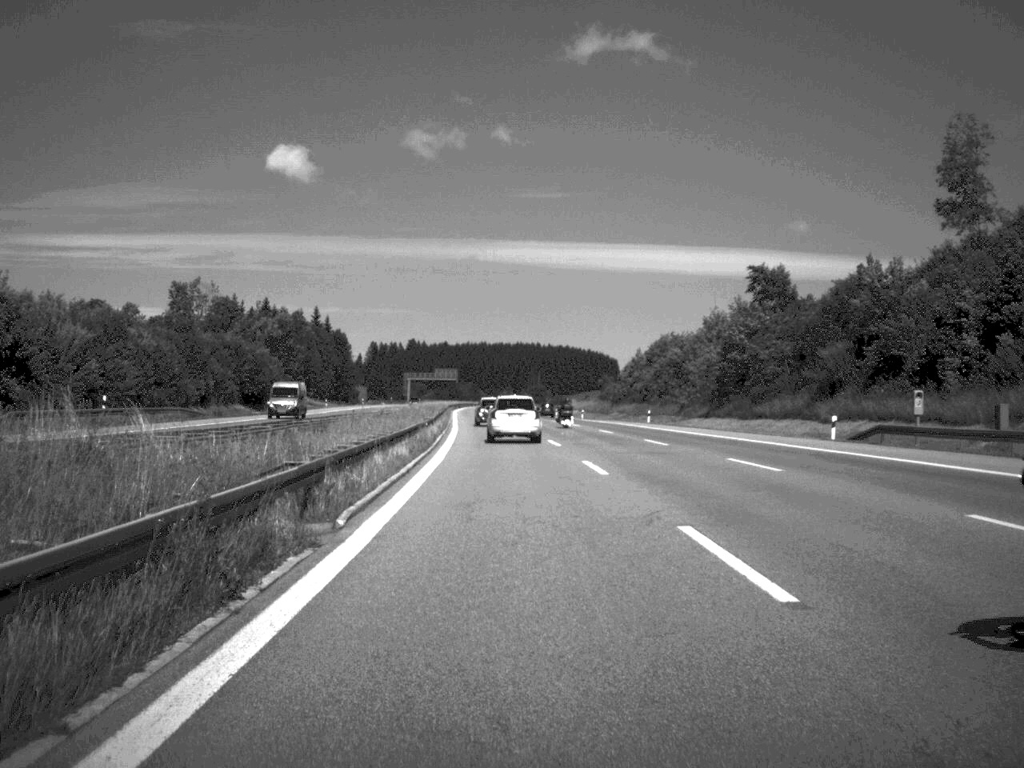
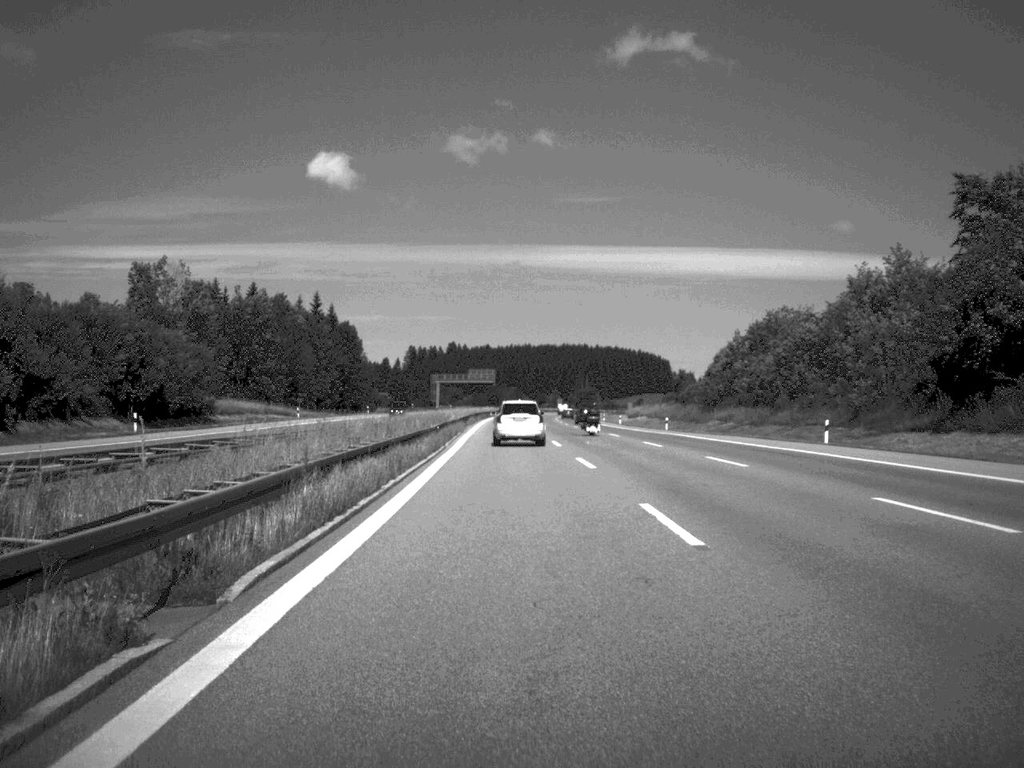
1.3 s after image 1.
(-1.0, +47.5) m; -2°
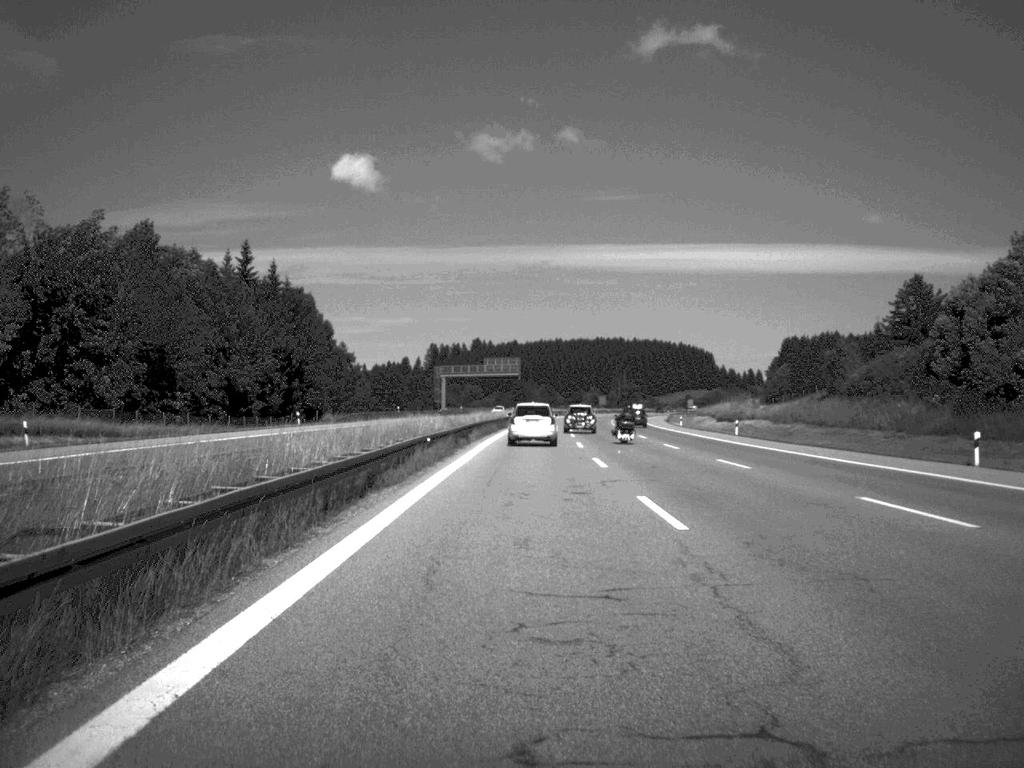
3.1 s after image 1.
(-1.0, +66.9) m; -1°
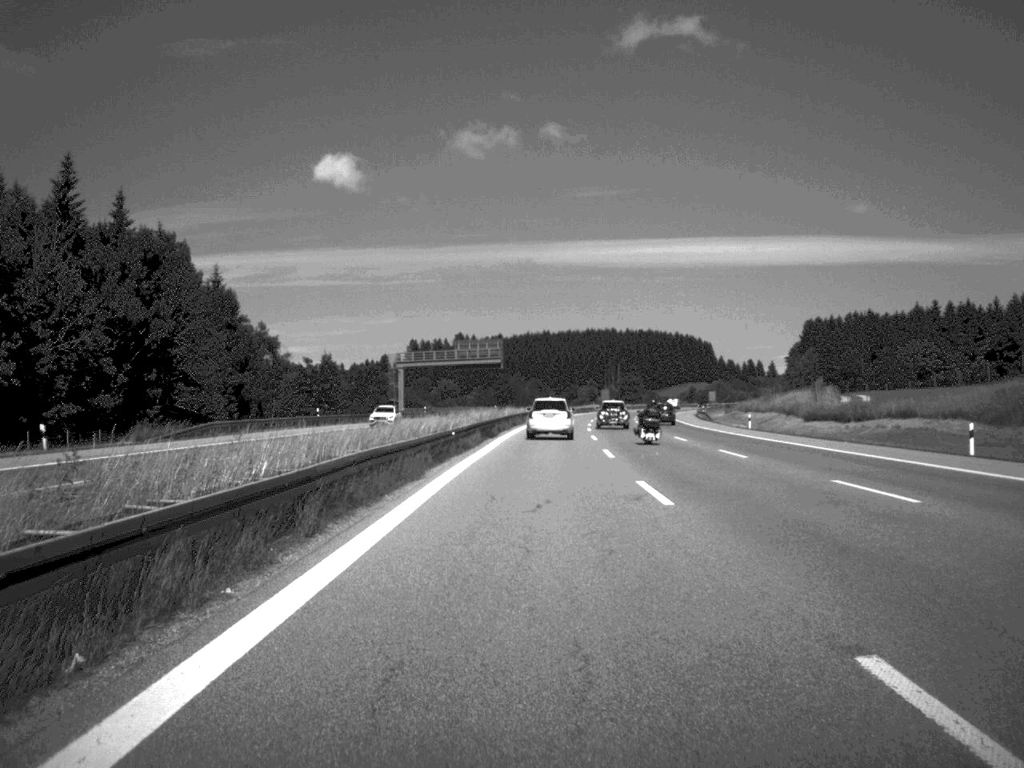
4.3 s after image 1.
(+0.2, +48.6) m; +1°
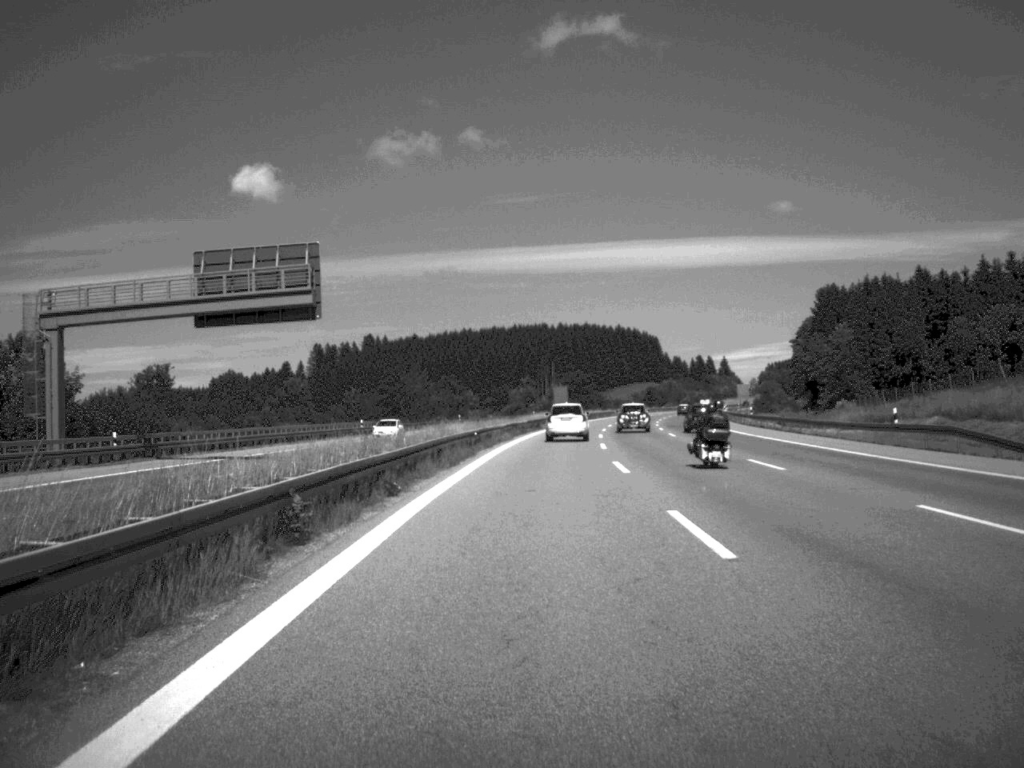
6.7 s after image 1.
(+2.5, +92.6) m; +3°
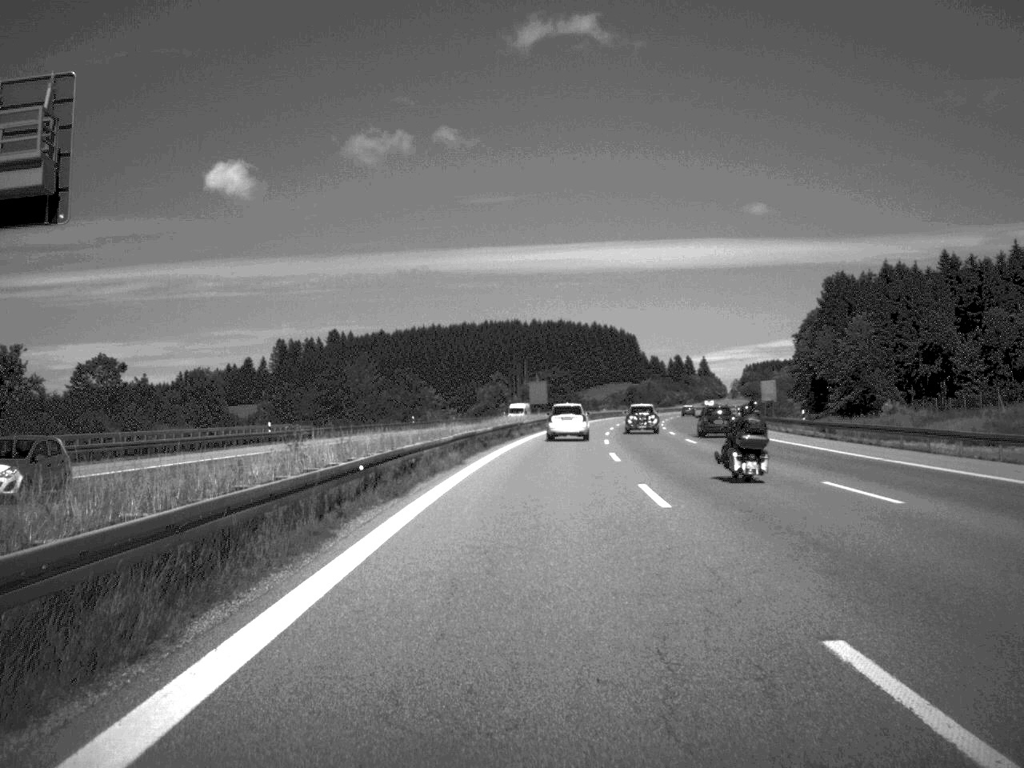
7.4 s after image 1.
(+0.3, +27.6) m; +1°
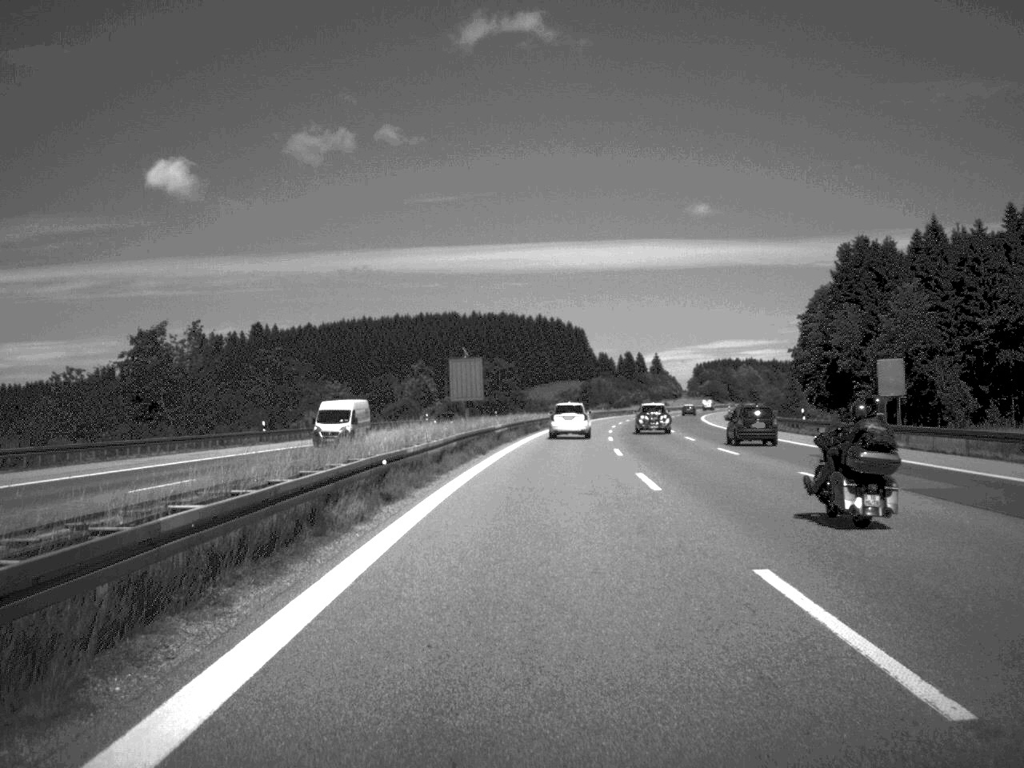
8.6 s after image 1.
(+1.0, +48.4) m; +3°
